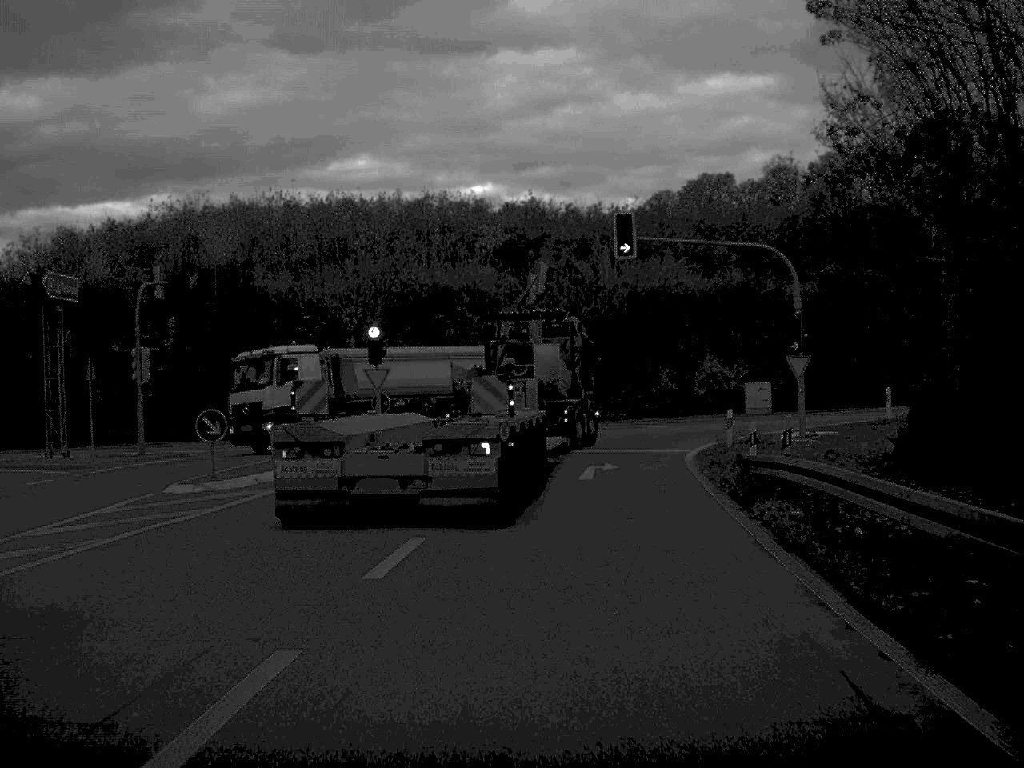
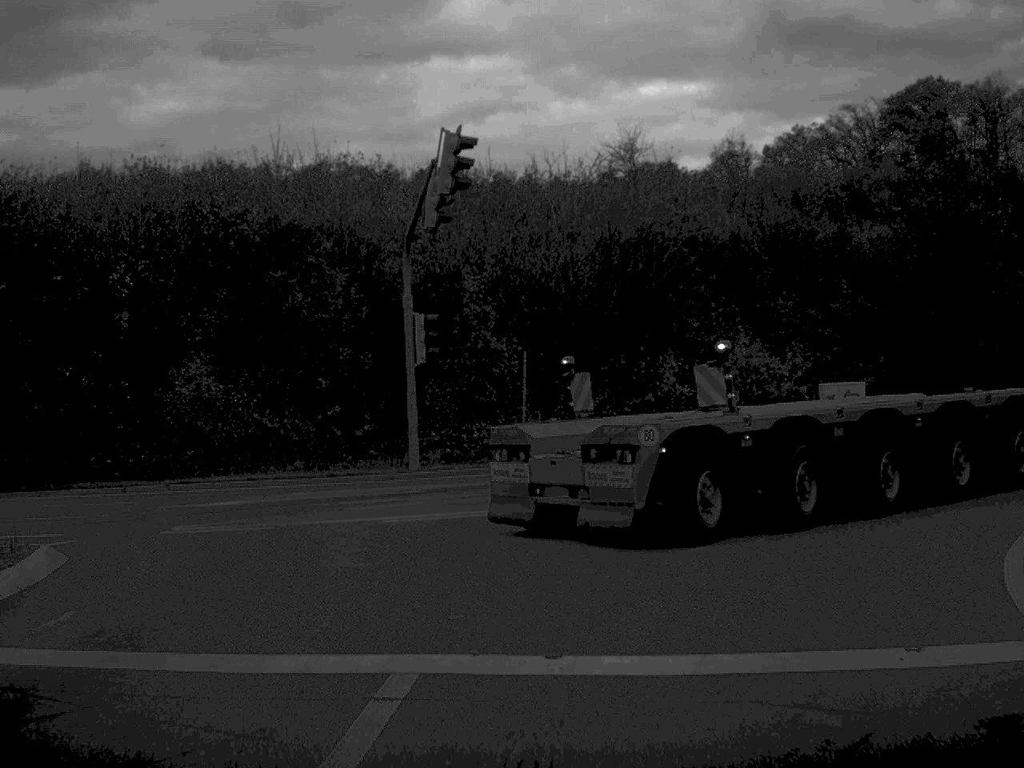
(+0.6, +25.2) m; +3°
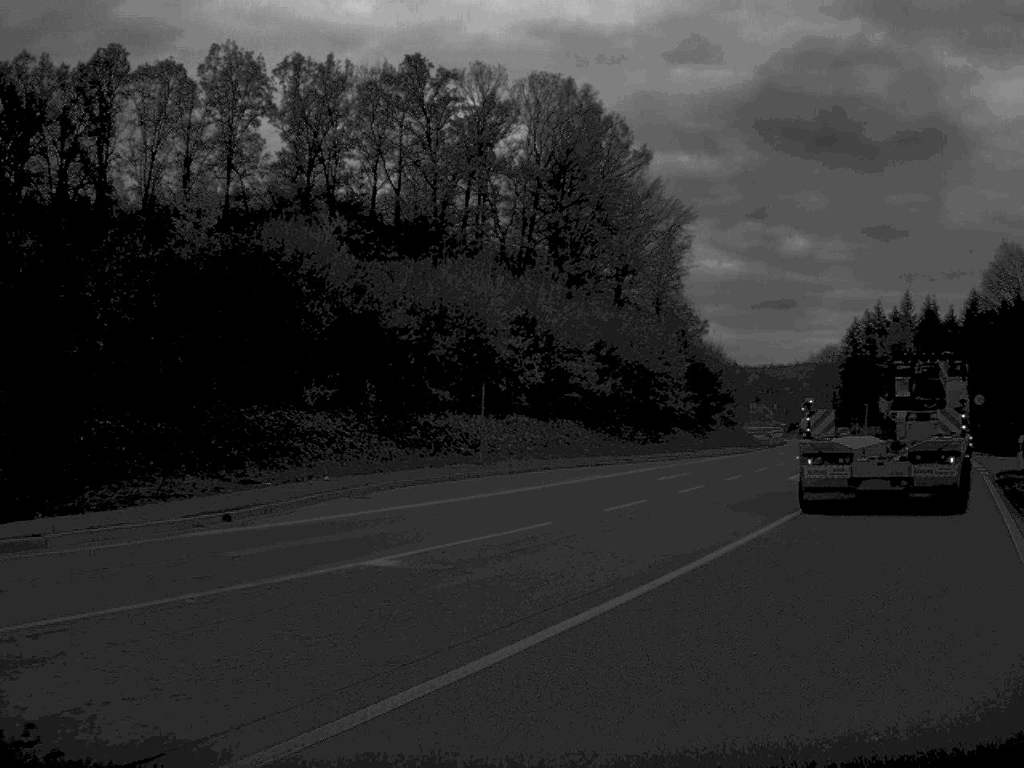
(+8.2, +19.7) m; +62°
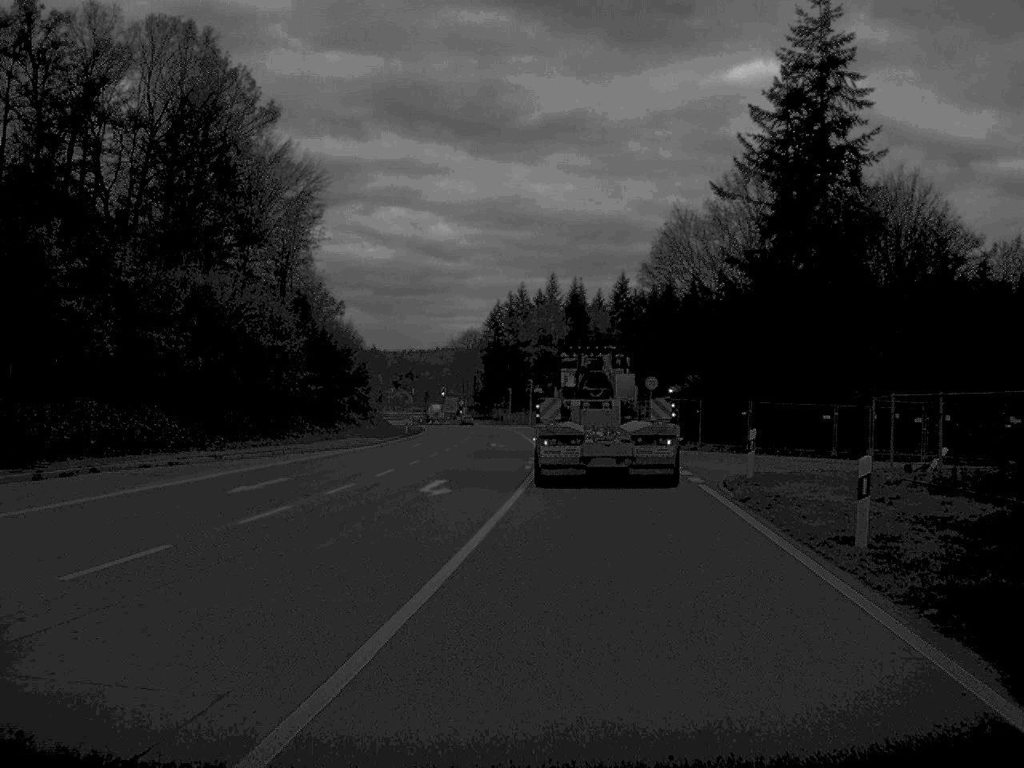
(+1.9, +10.8) m; +15°
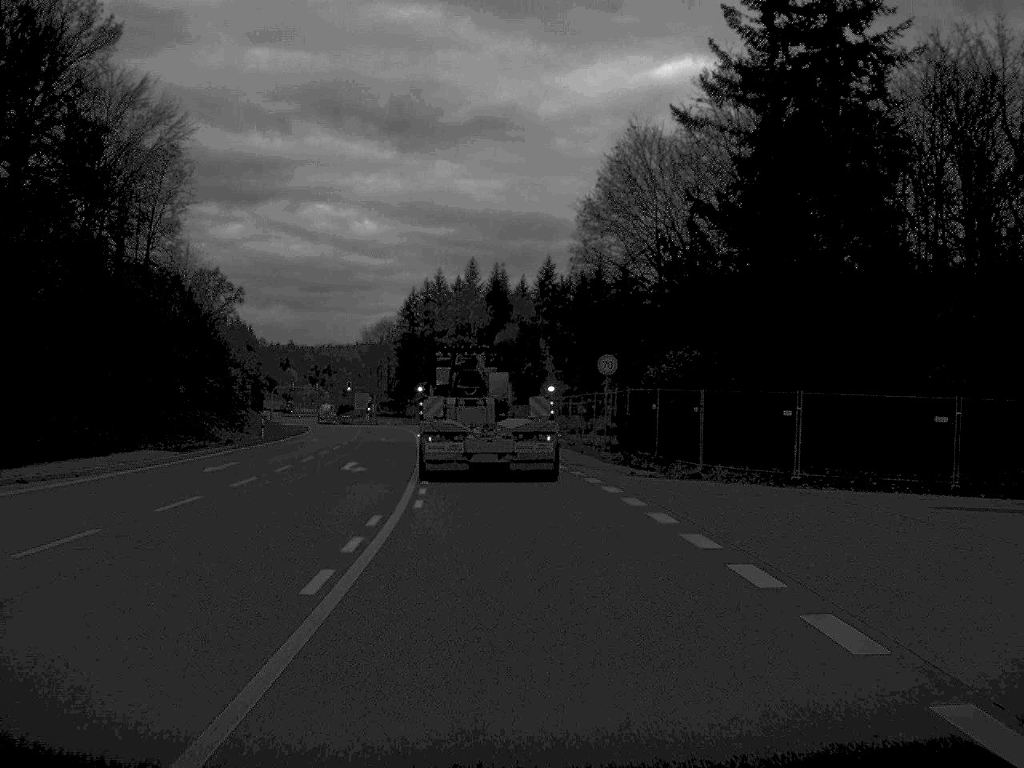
(+1.0, +22.5) m; +3°
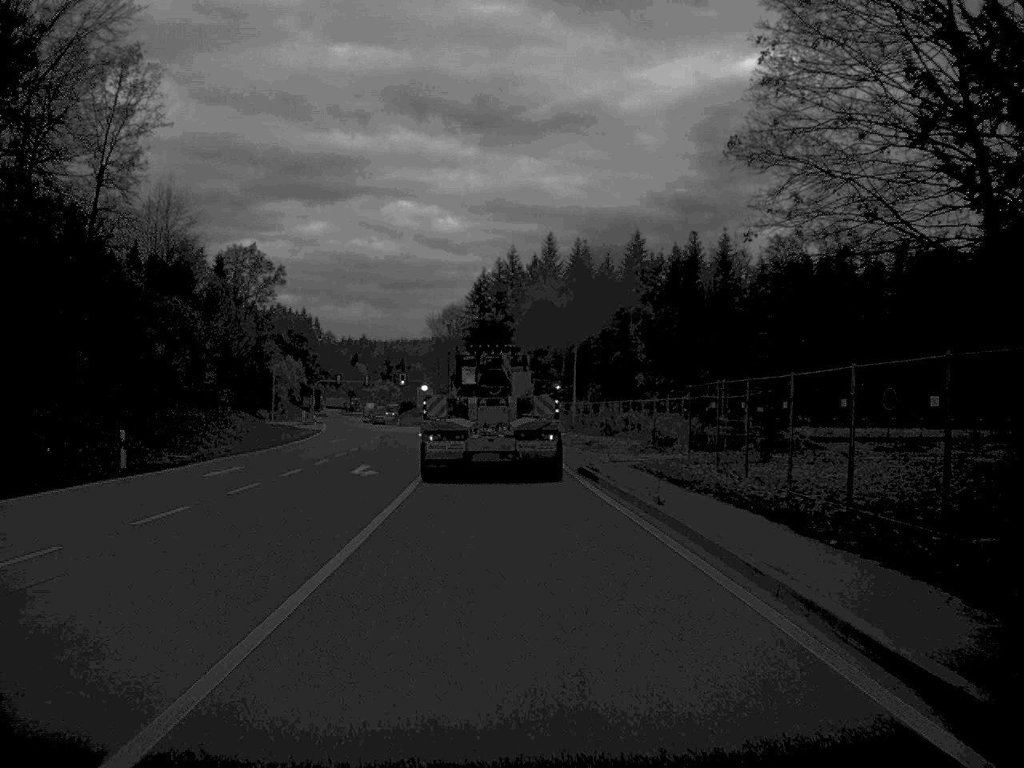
(-0.9, +31.8) m; -4°
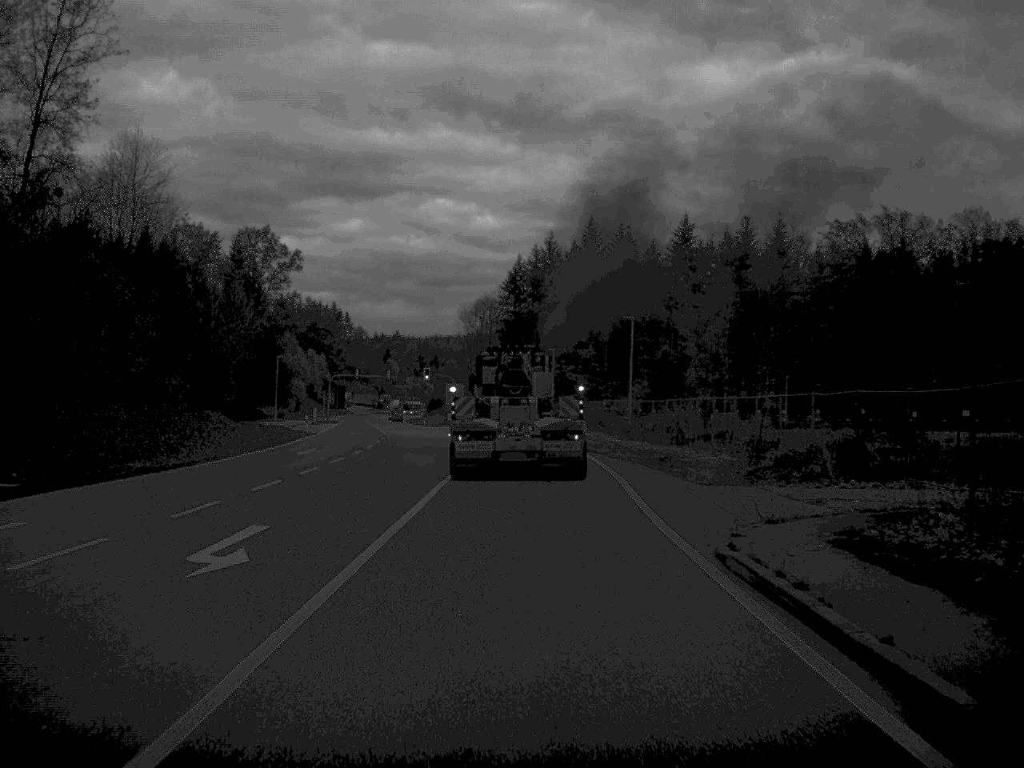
(-0.3, +17.2) m; -2°
